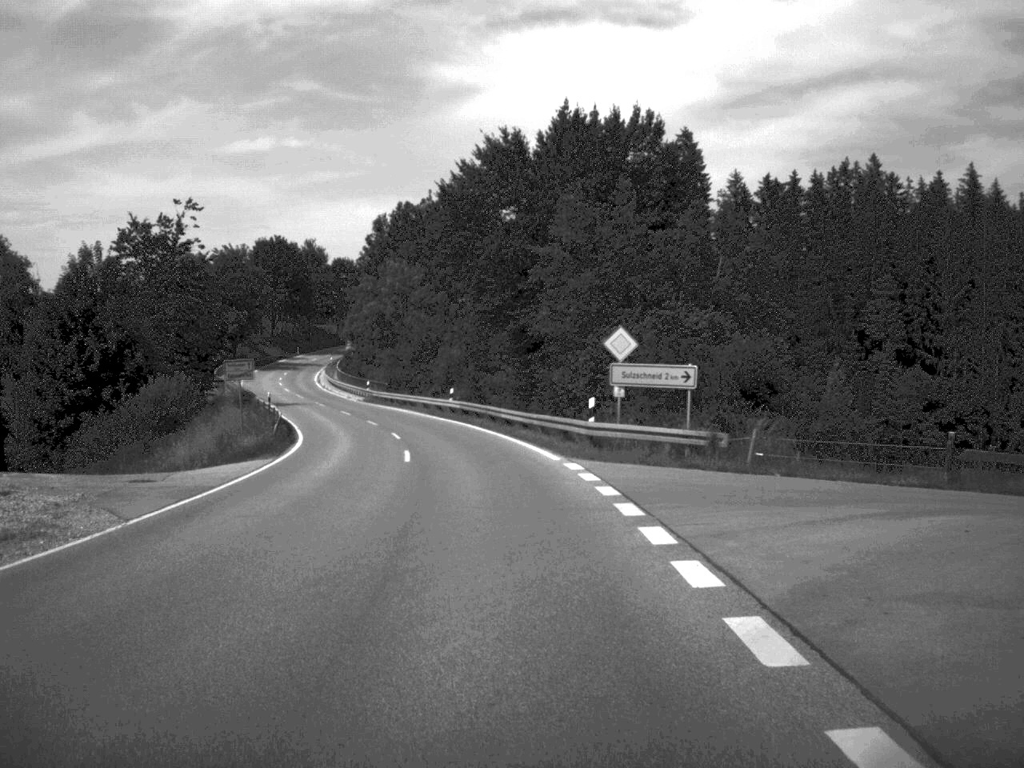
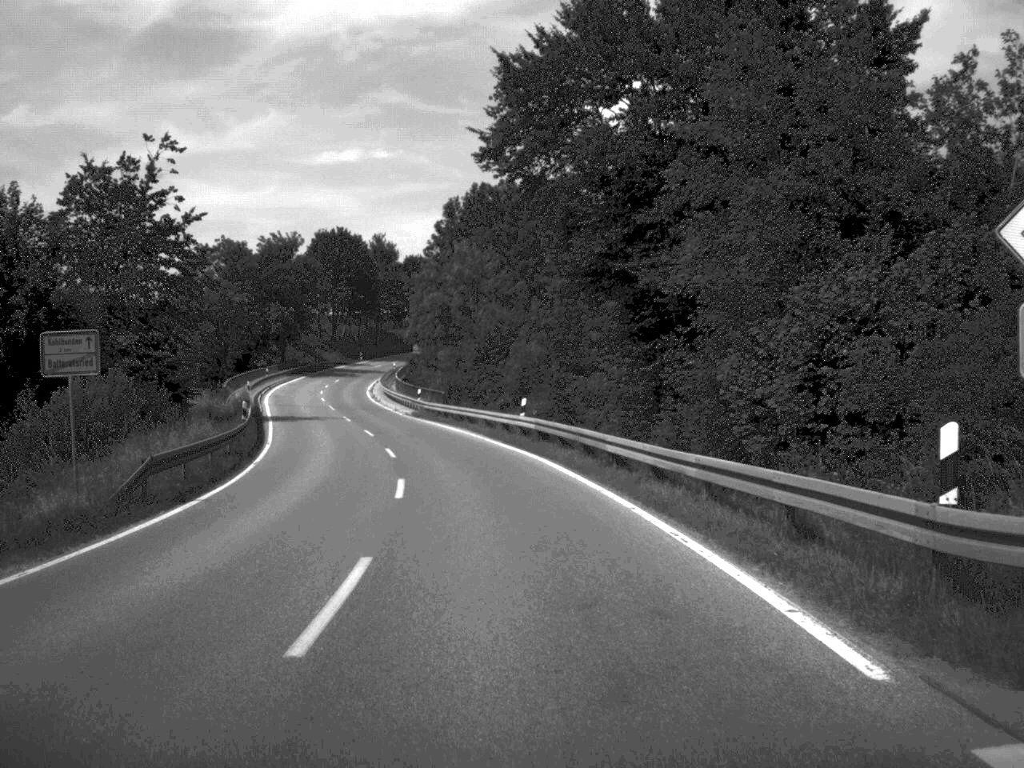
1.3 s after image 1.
(-0.7, +21.1) m; -4°
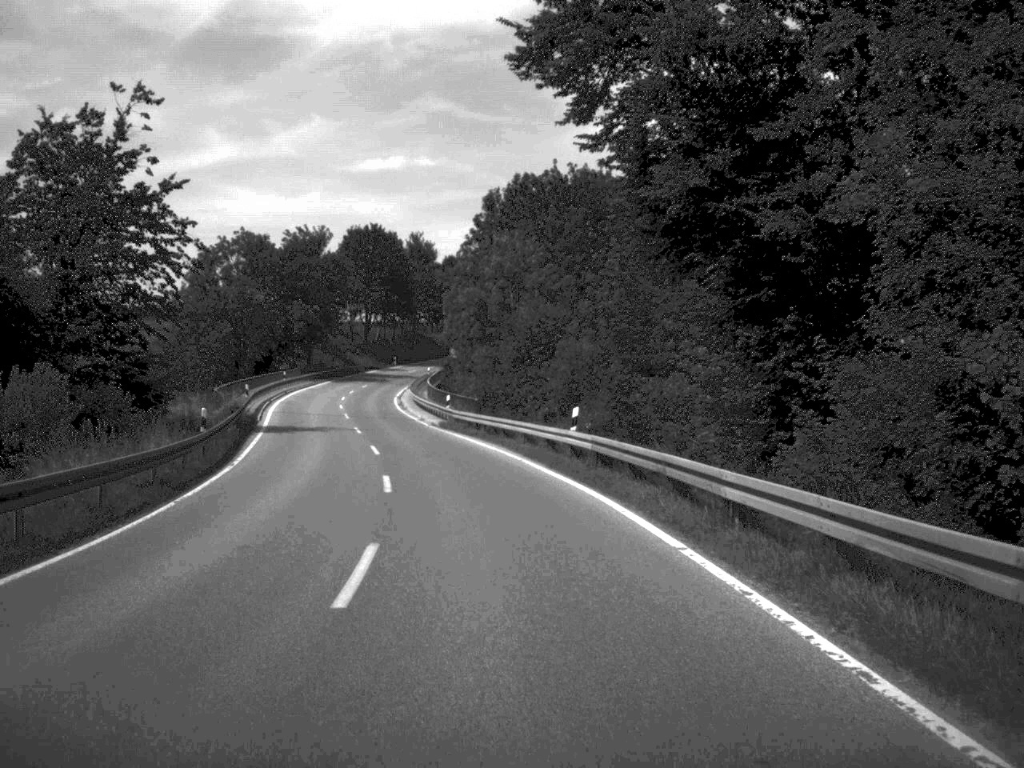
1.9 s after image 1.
(-0.2, +9.9) m; -2°
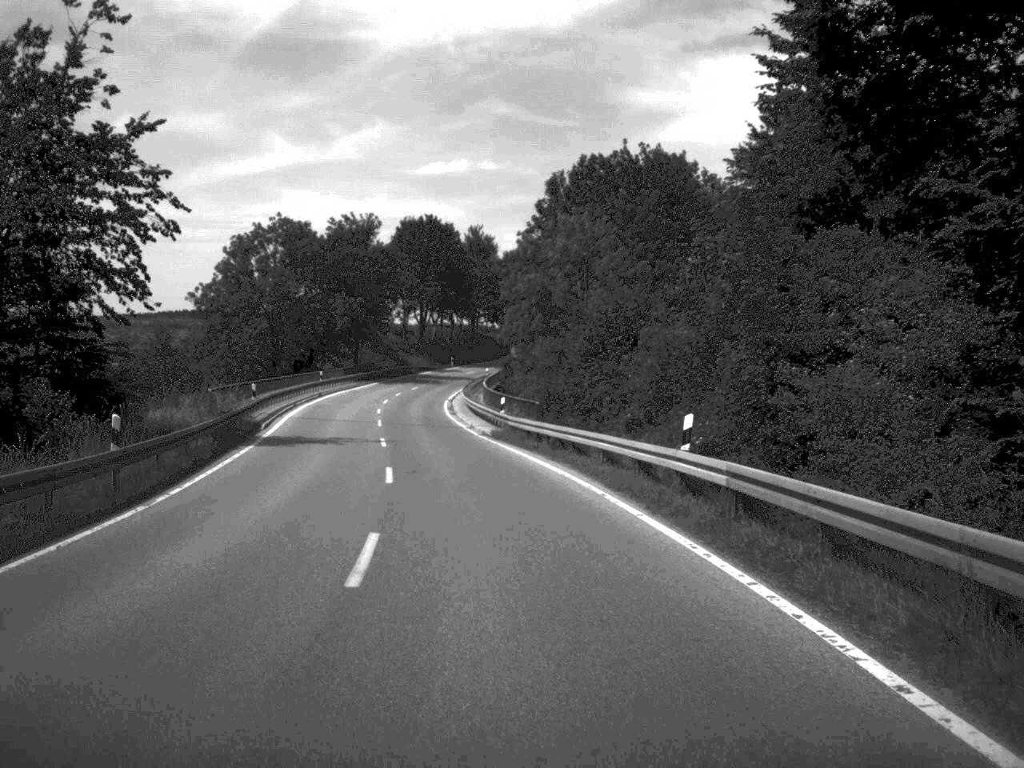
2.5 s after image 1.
(-0.3, +10.7) m; -3°
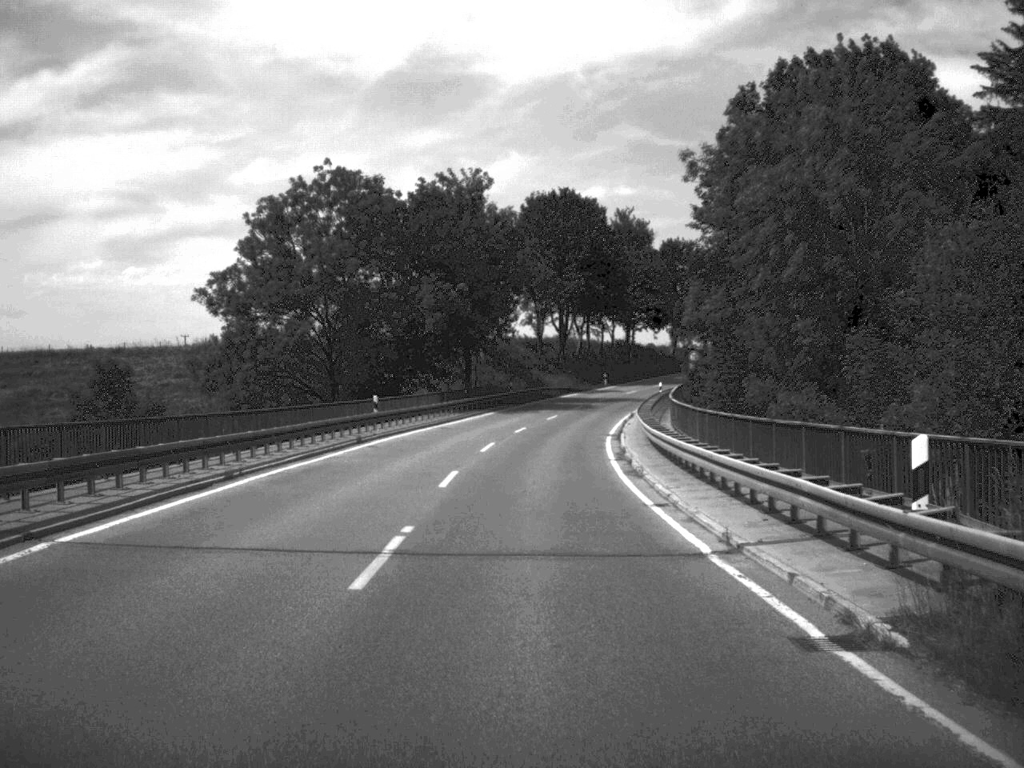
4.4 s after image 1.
(-2.5, +35.9) m; -6°
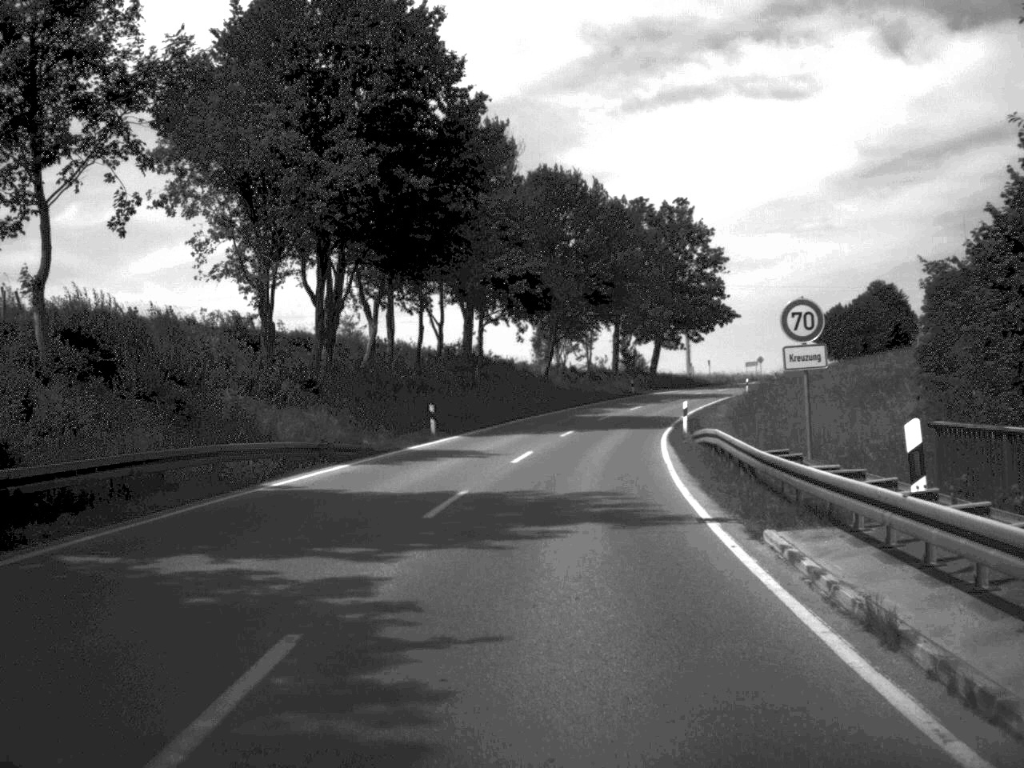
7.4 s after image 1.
(+3.5, +64.1) m; +9°
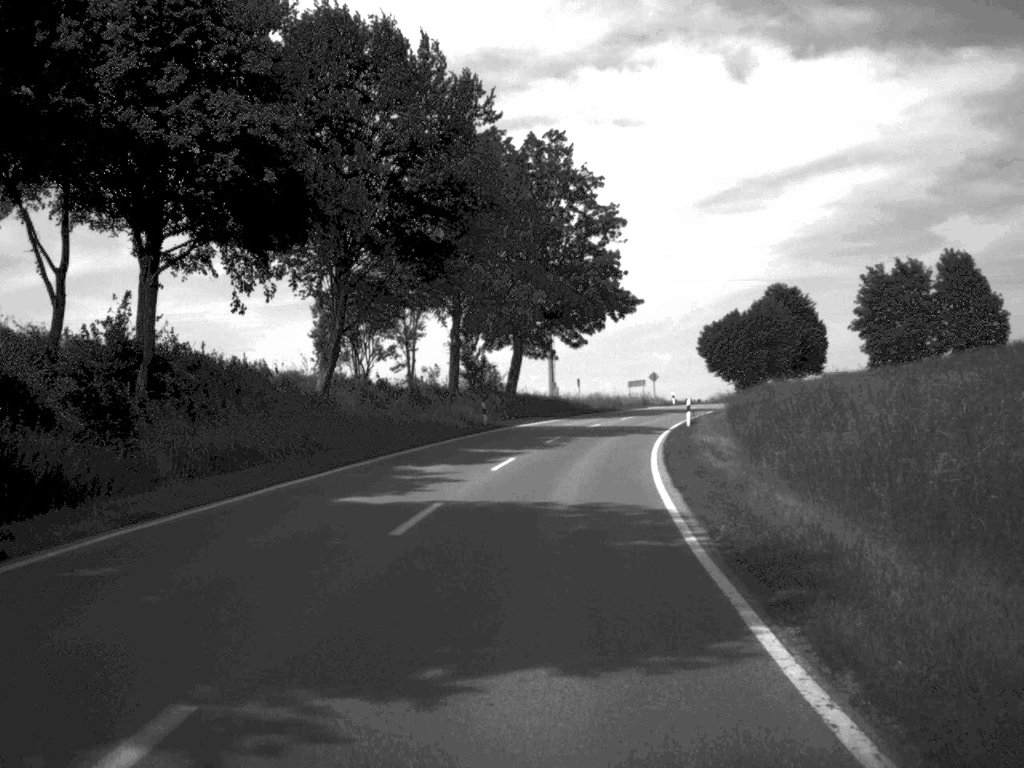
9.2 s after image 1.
(+2.4, +36.8) m; +7°
